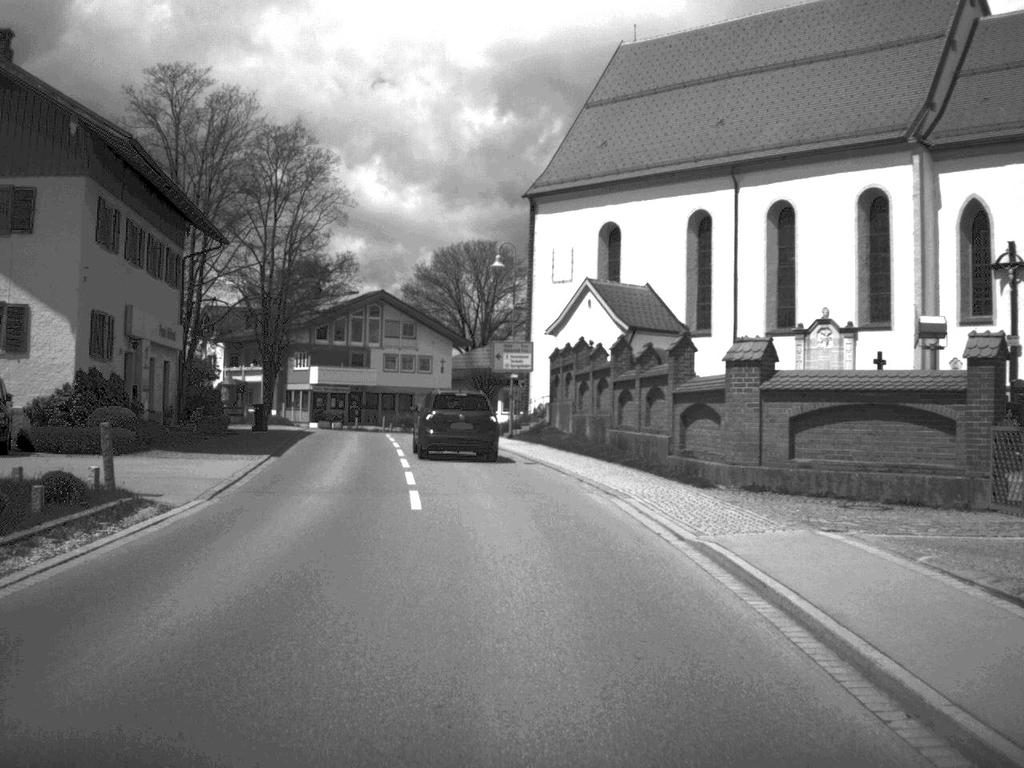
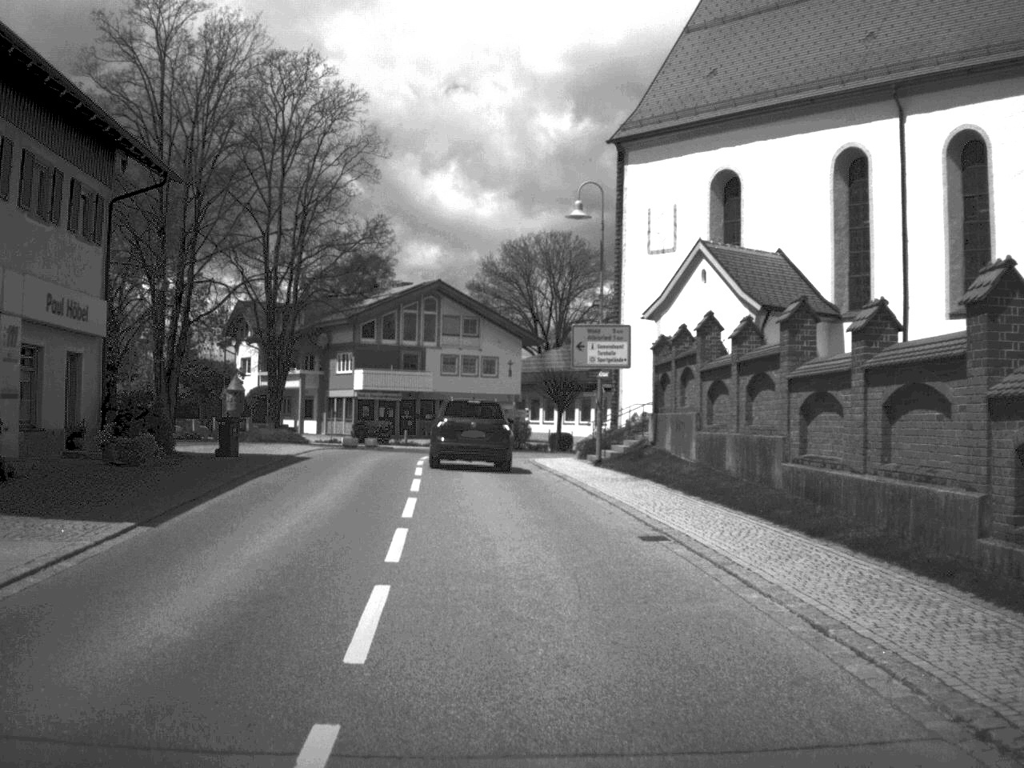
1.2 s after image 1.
(-0.4, +14.2) m; -3°
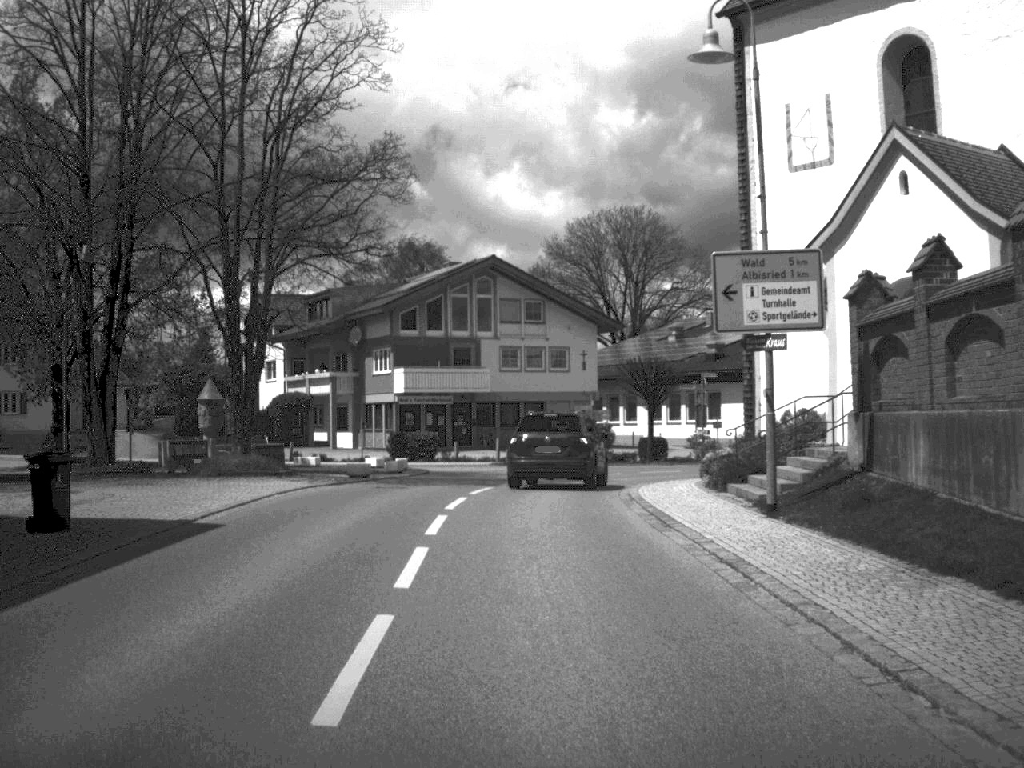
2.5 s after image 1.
(-0.5, +14.8) m; -3°
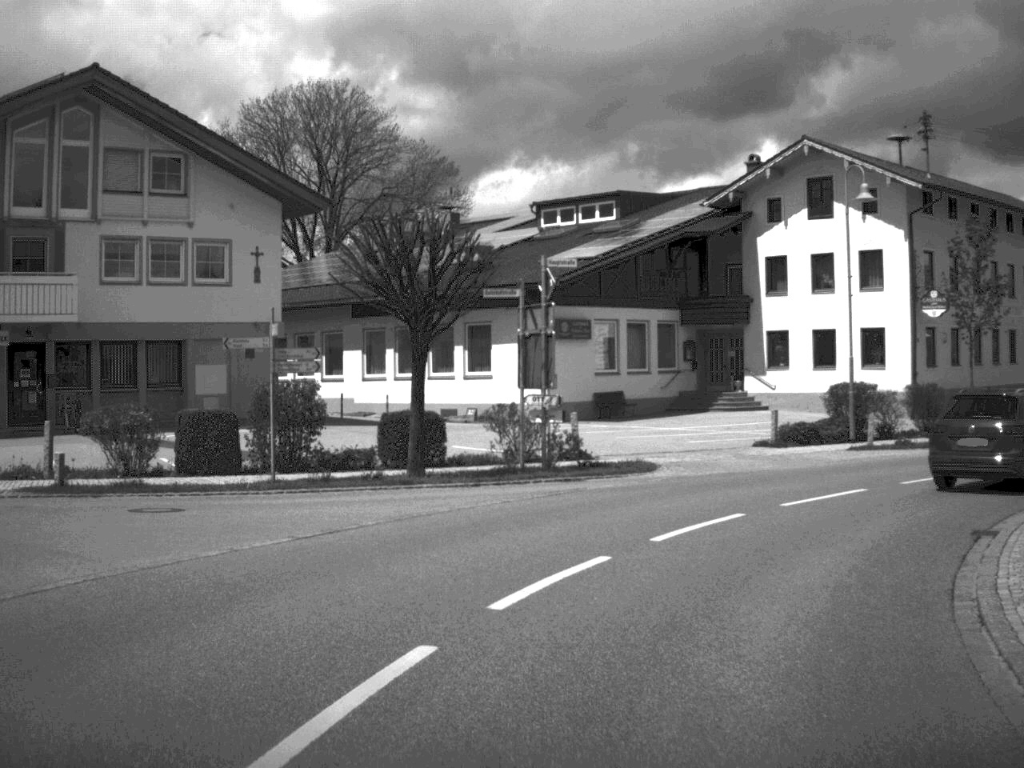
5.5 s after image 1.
(+1.2, +32.0) m; +15°
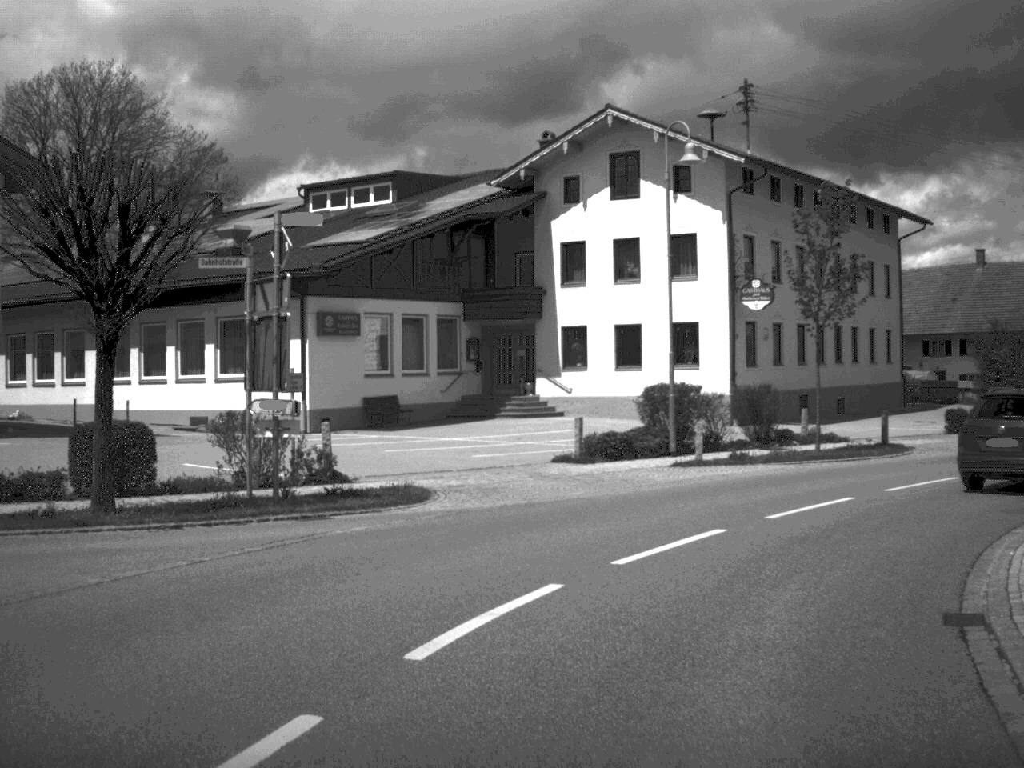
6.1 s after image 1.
(+0.5, +5.8) m; +10°
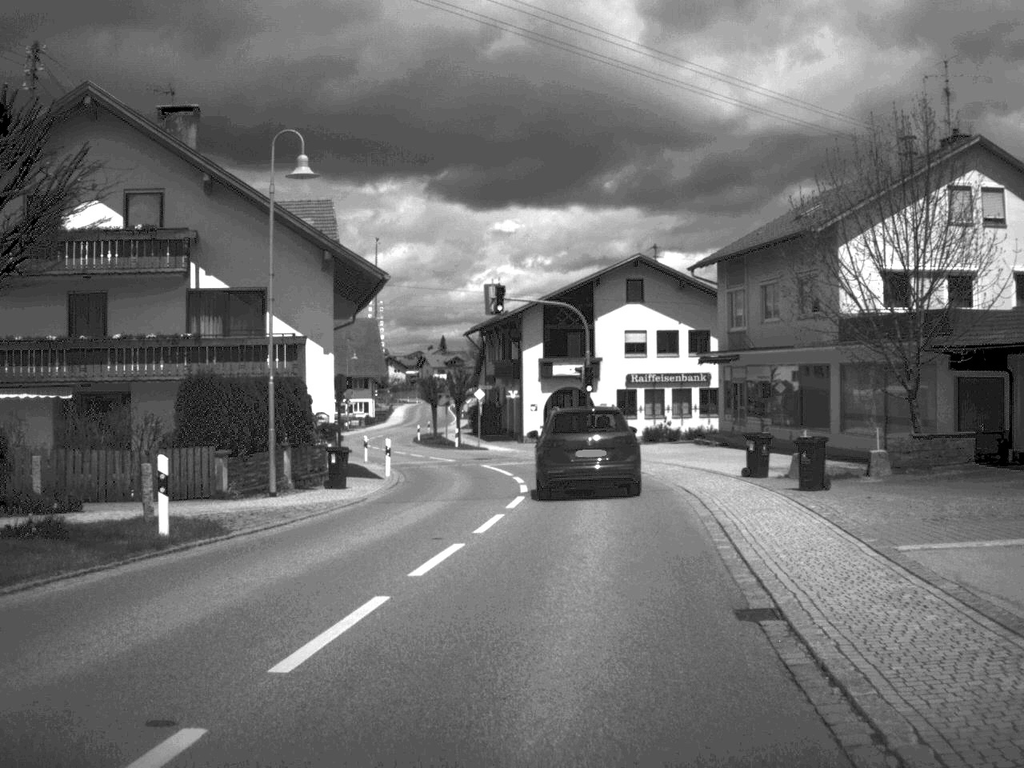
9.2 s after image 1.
(+12.8, +25.2) m; +50°
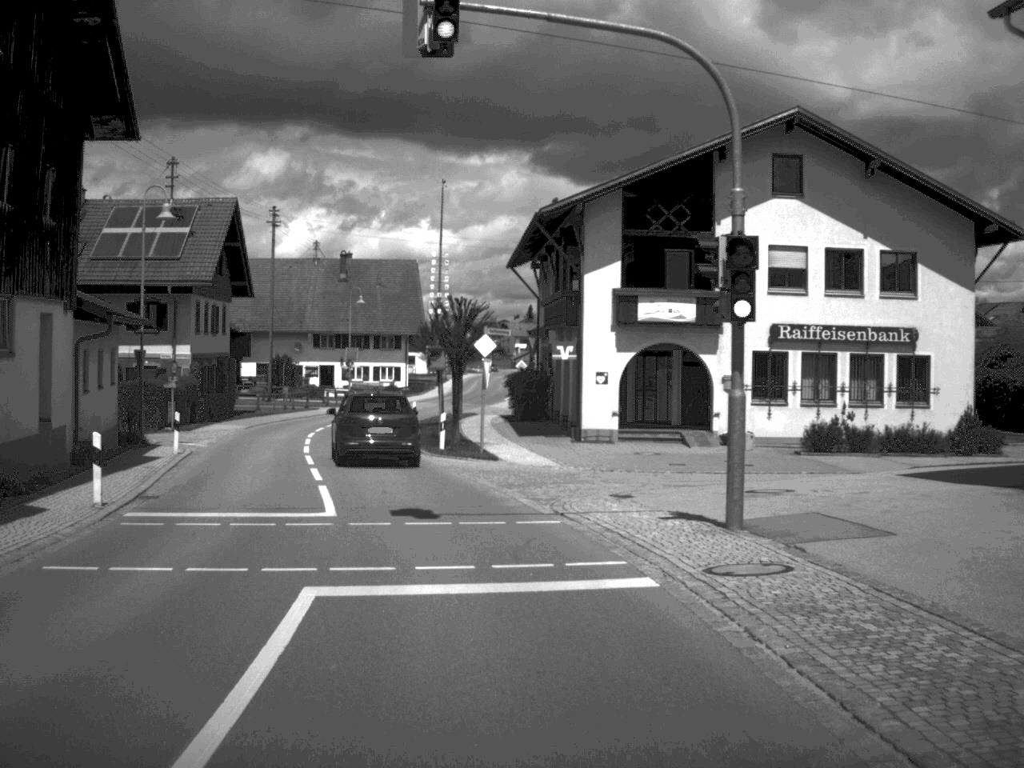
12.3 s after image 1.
(+0.9, +32.3) m; -5°
